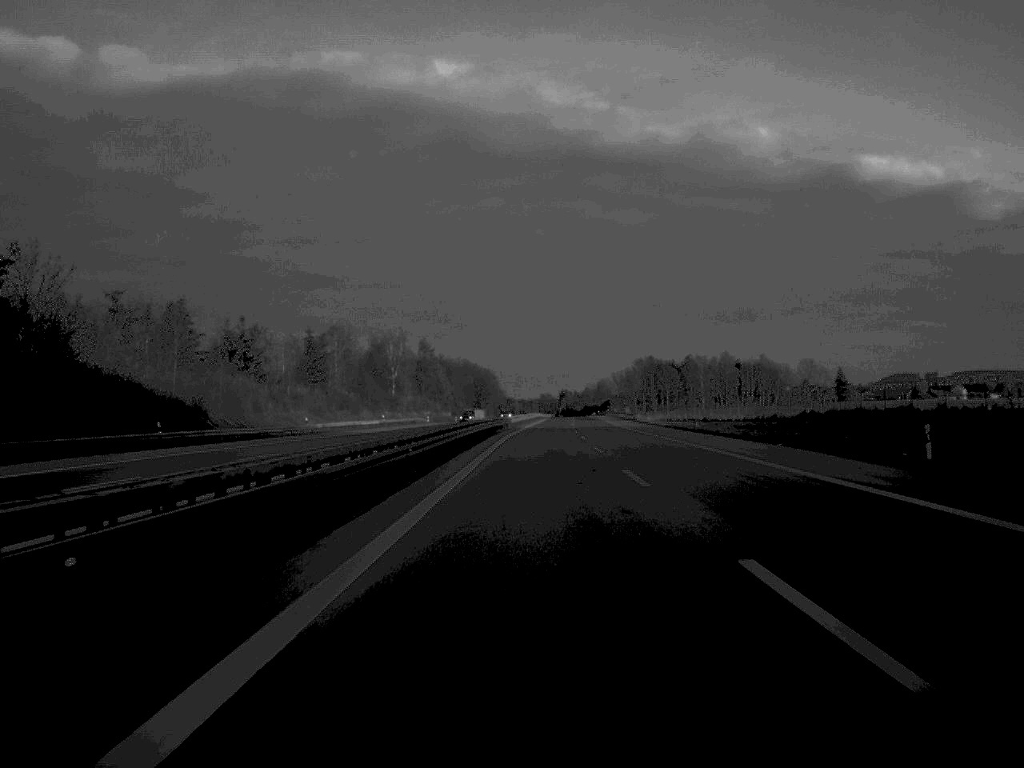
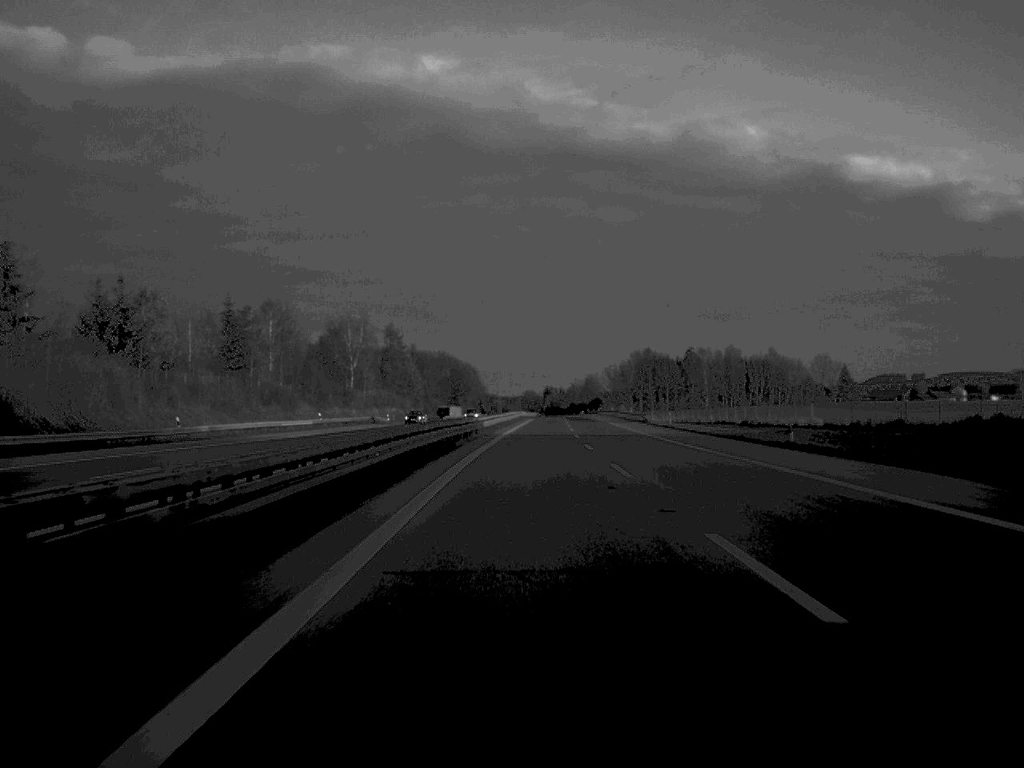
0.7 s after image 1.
(+0.2, +33.8) m; +1°
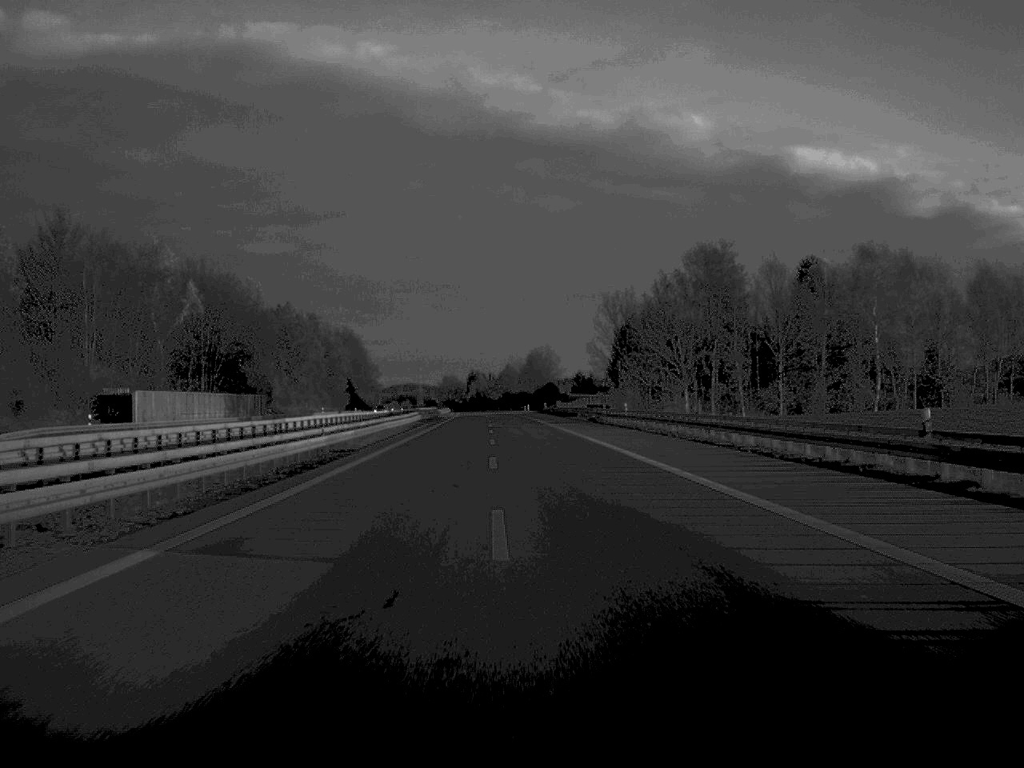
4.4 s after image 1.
(+5.0, +175.1) m; +3°
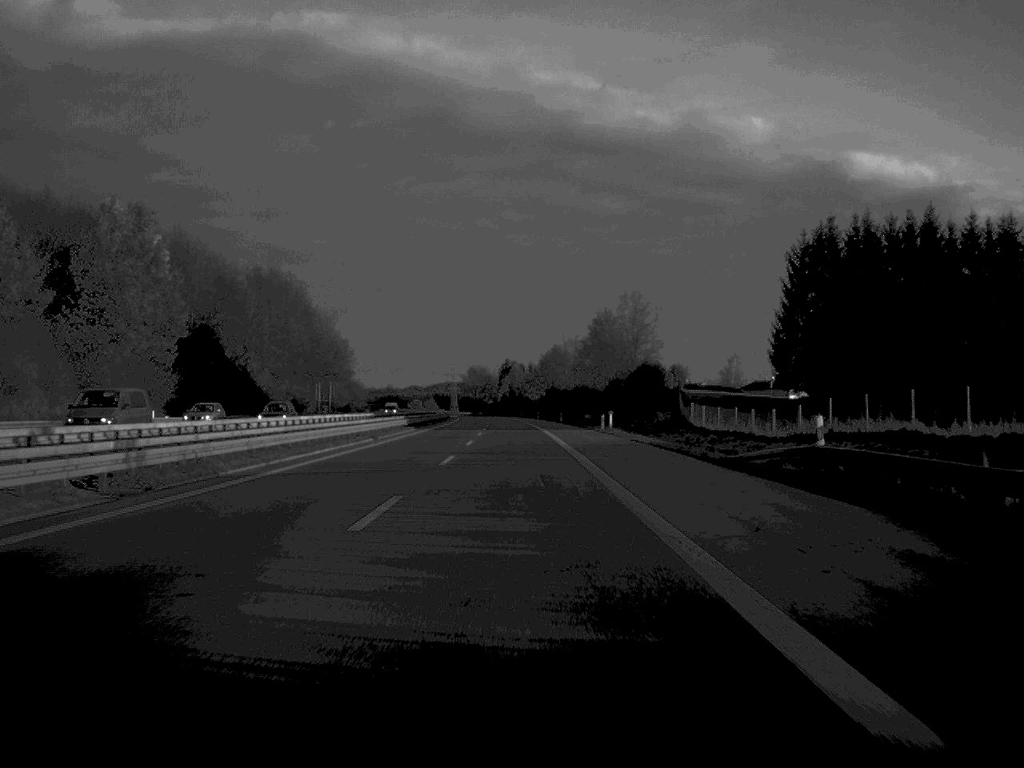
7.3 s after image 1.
(-2.4, +140.0) m; -2°
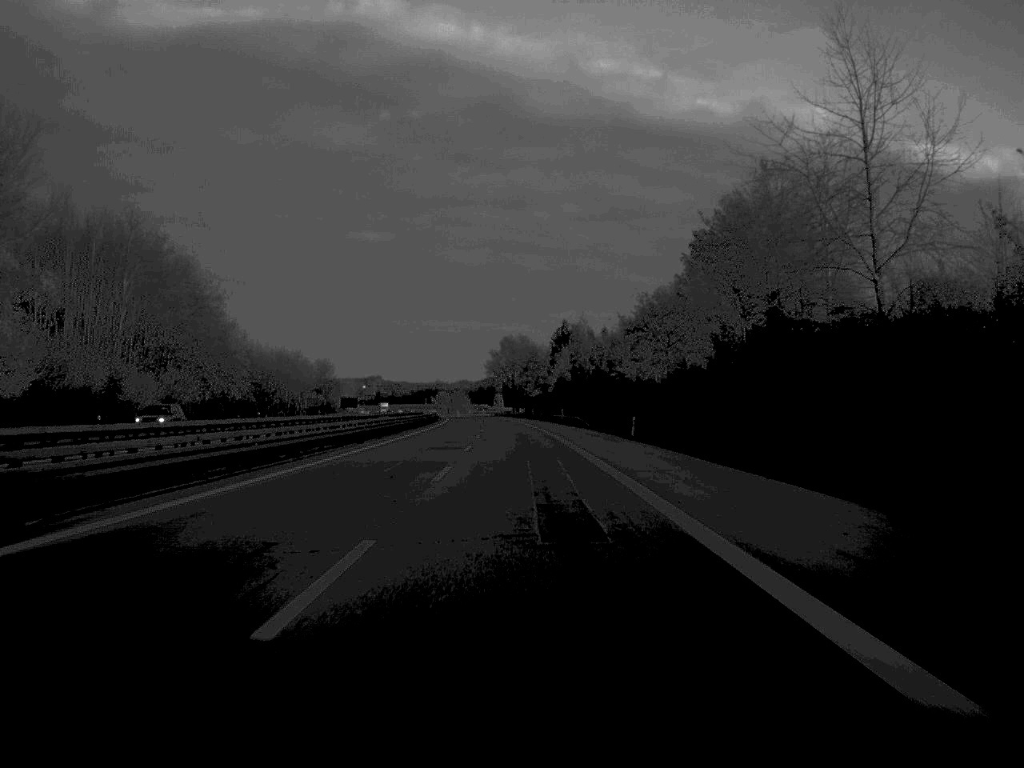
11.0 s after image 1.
(-3.9, +169.7) m; -3°
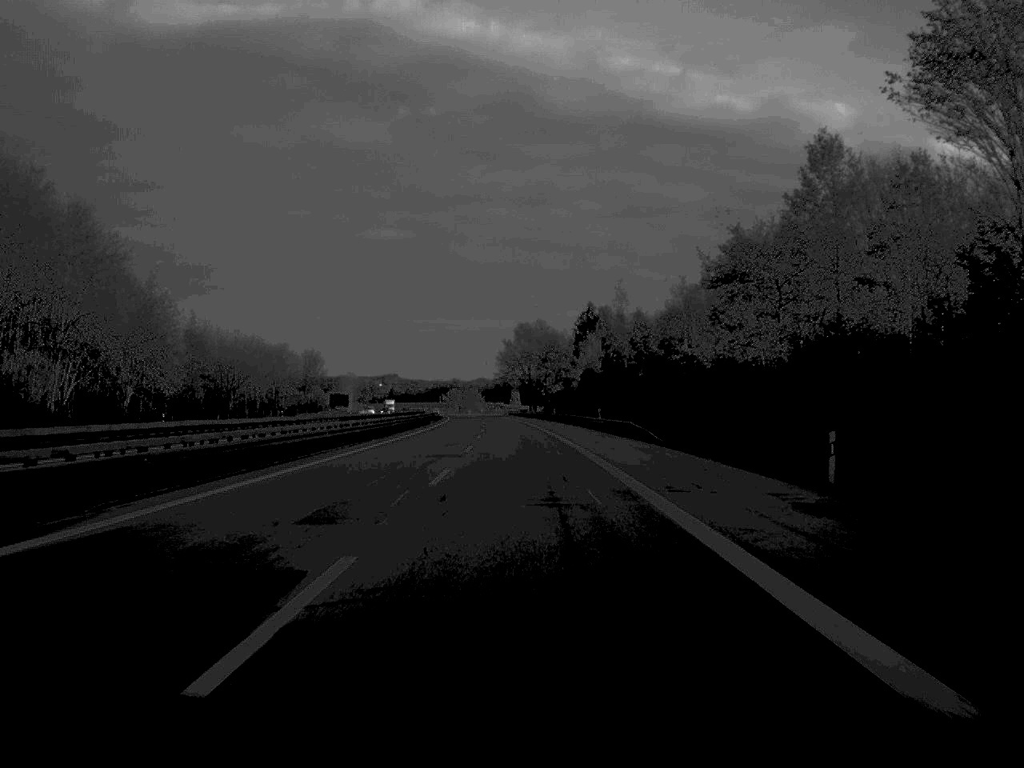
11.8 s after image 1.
(-0.3, +37.2) m; -1°
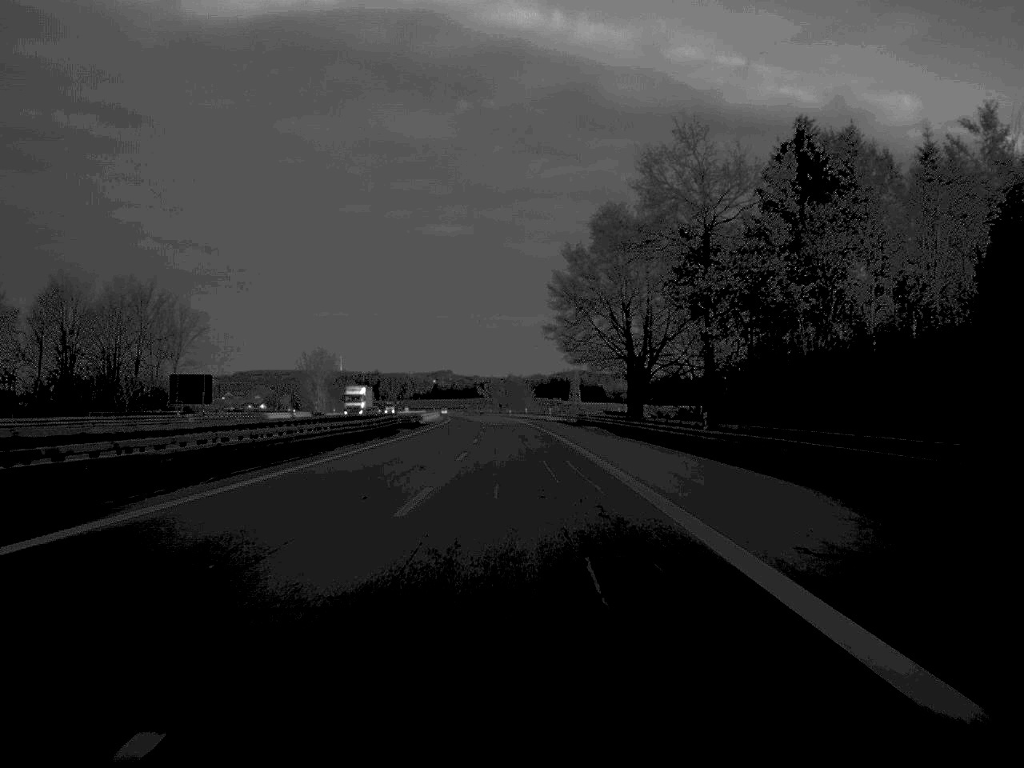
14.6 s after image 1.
(-2.9, +132.8) m; -3°
